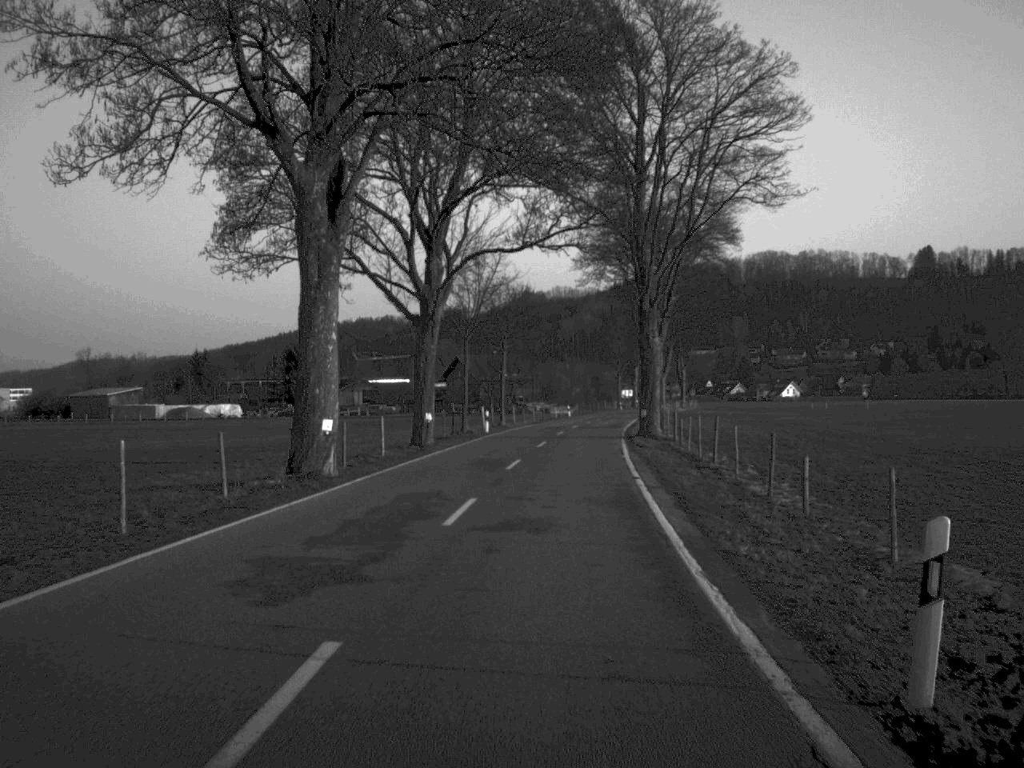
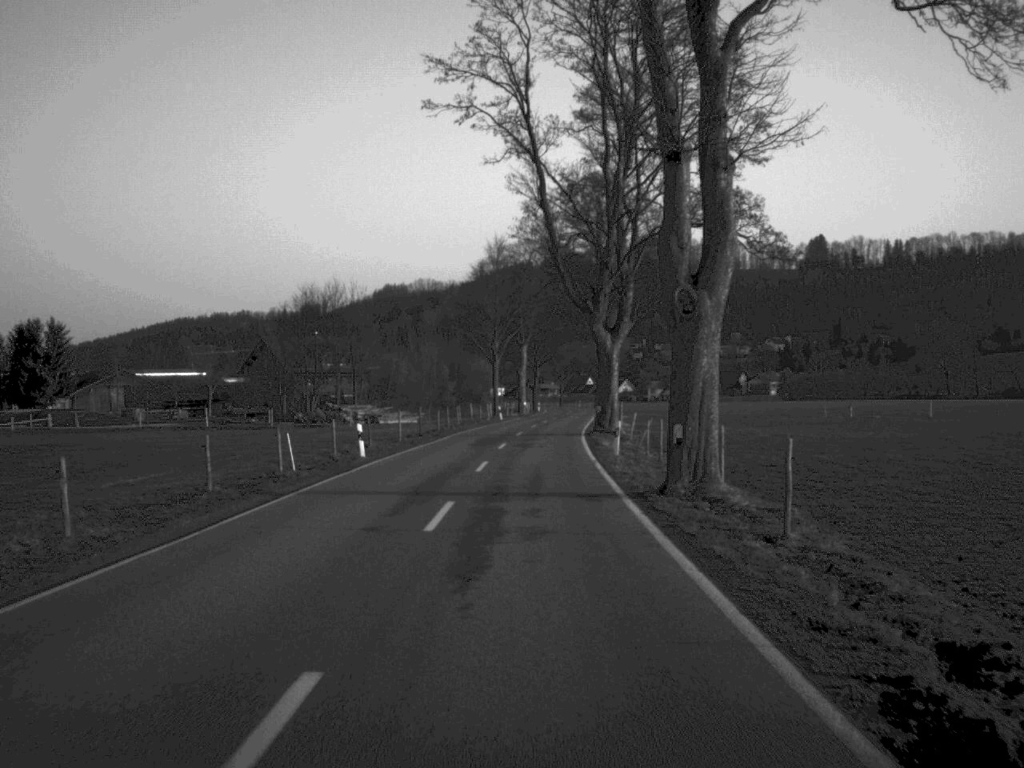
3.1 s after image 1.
(+4.4, +73.0) m; +6°
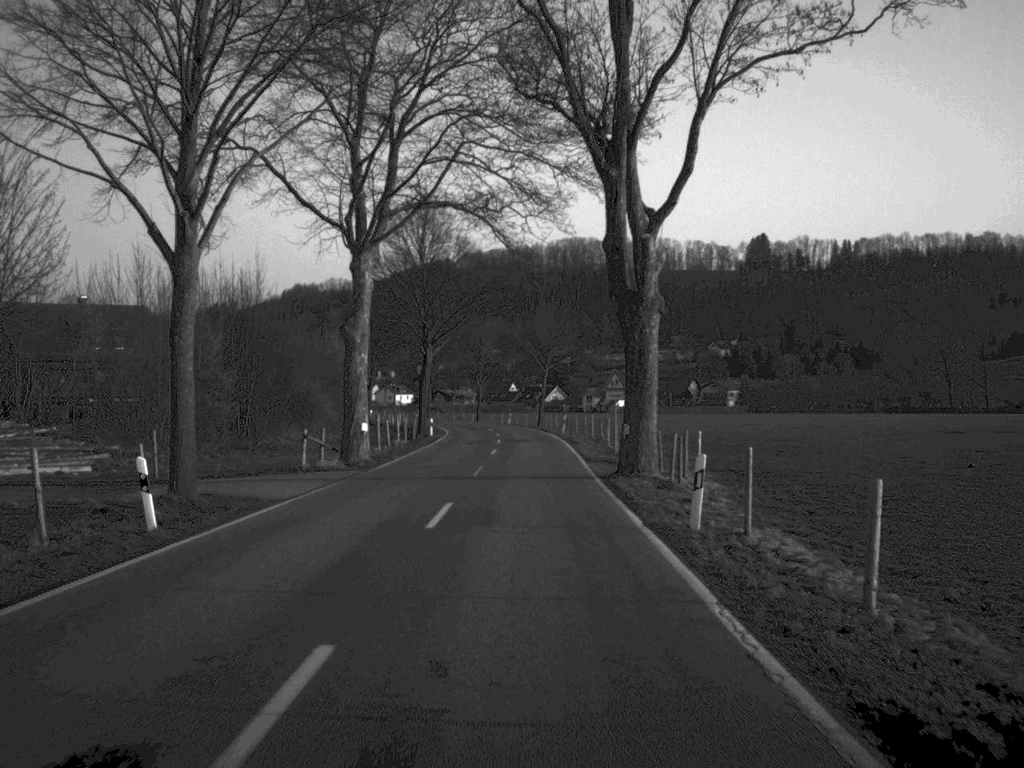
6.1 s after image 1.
(+2.1, +71.3) m; +4°
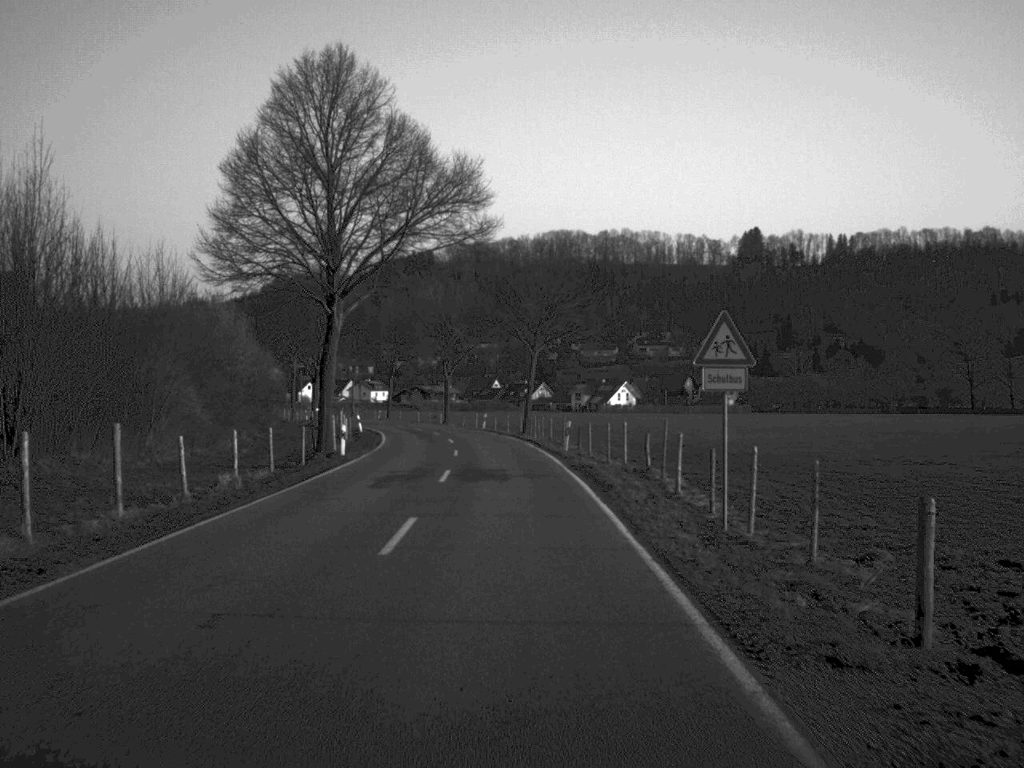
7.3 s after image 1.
(+0.2, +27.4) m; +1°
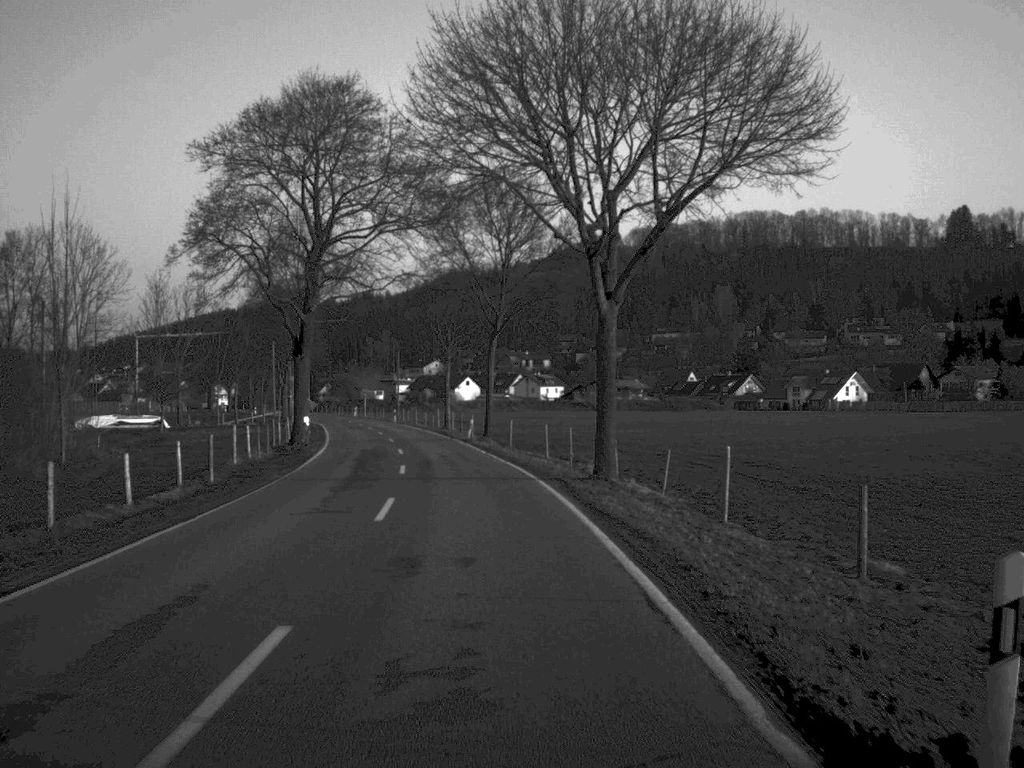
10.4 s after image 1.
(-3.6, +68.5) m; -9°
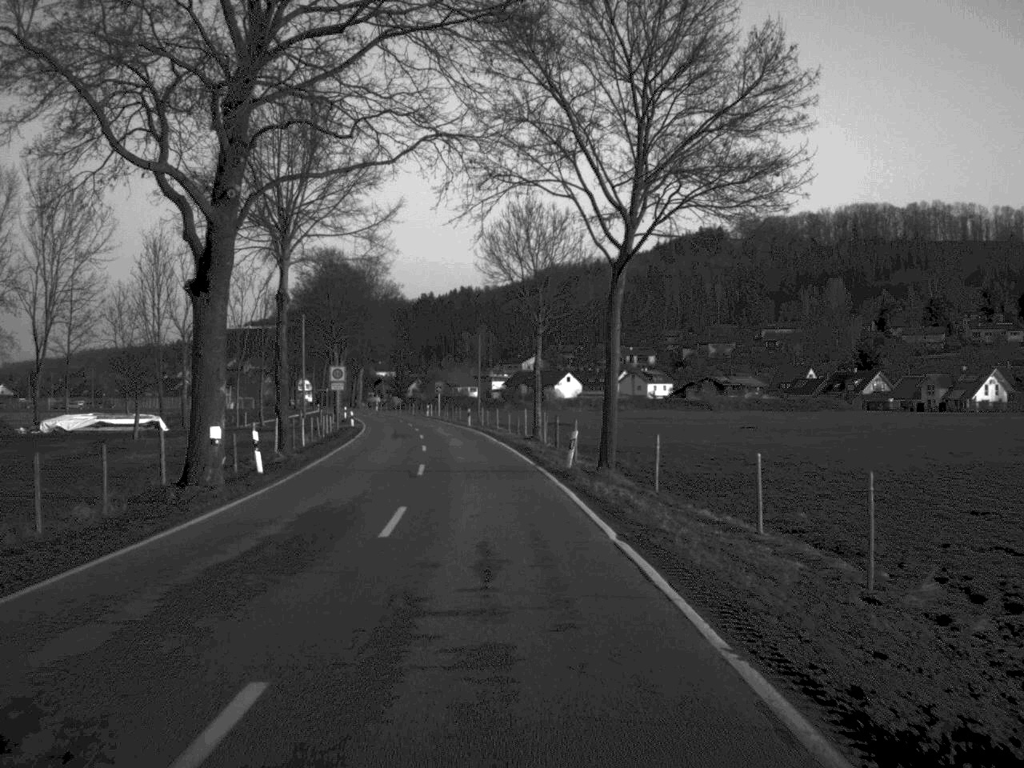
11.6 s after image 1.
(-1.1, +26.5) m; -4°
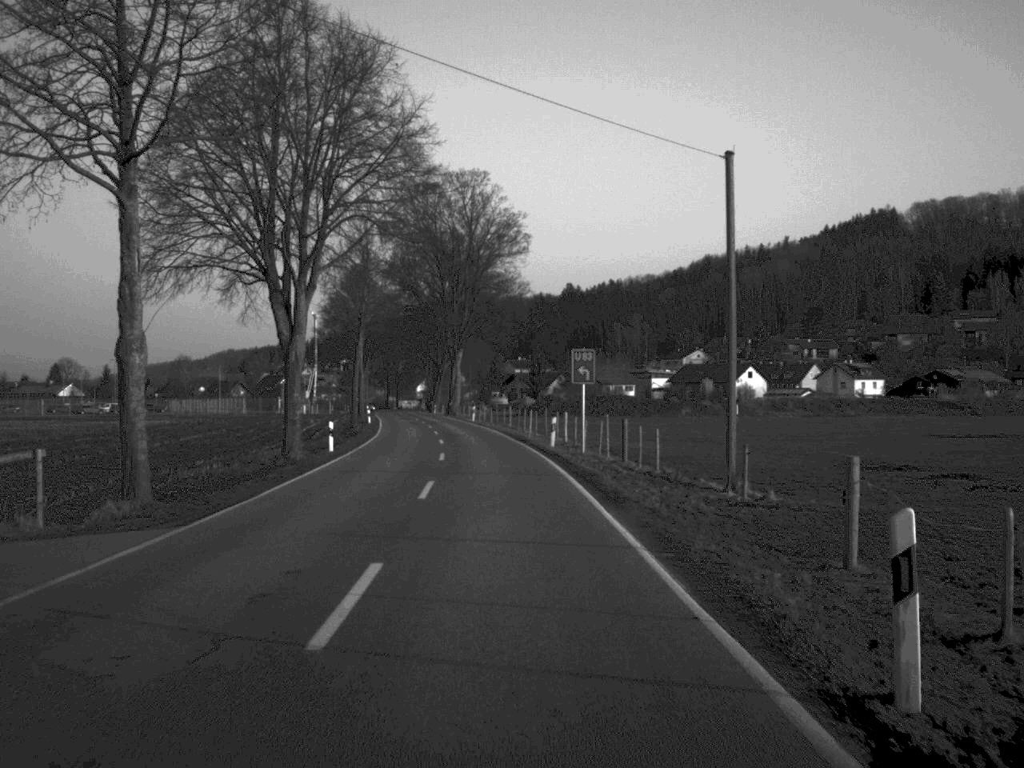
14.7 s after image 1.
(-4.3, +67.4) m; -6°
